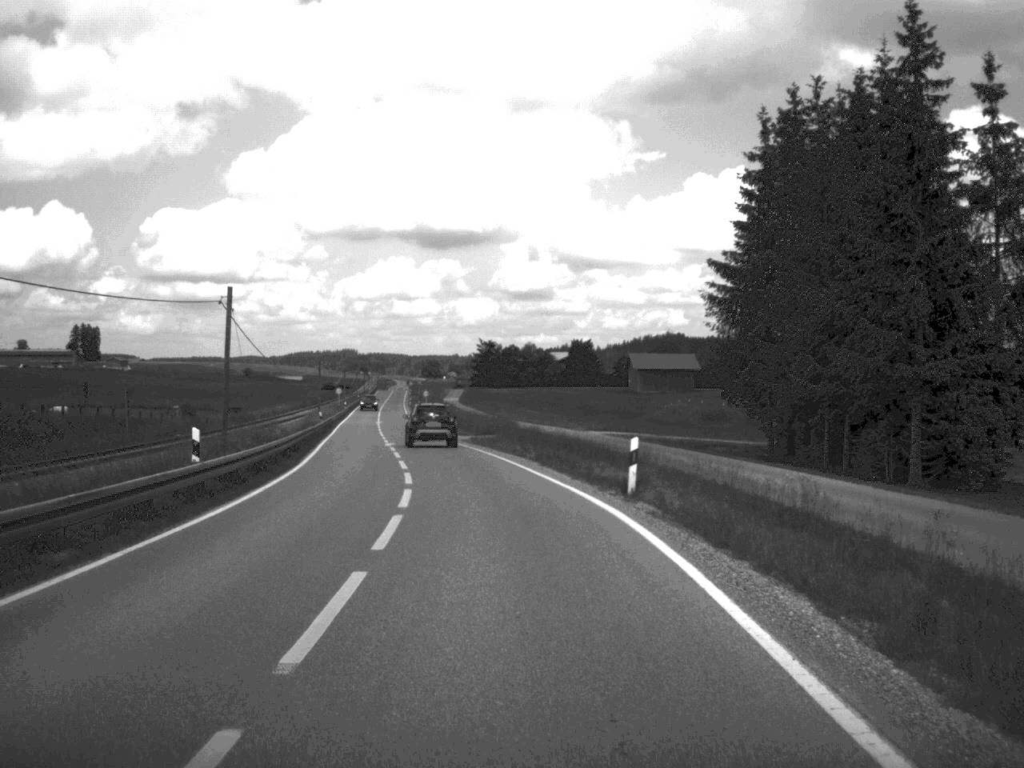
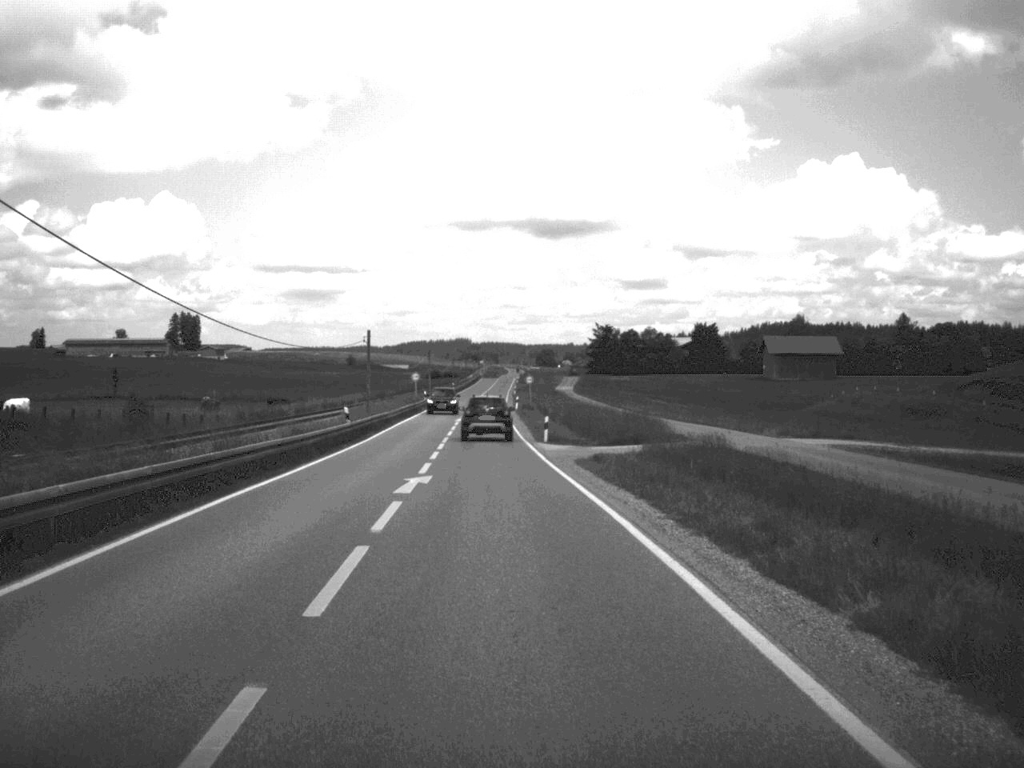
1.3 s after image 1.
(-1.4, +28.0) m; -5°
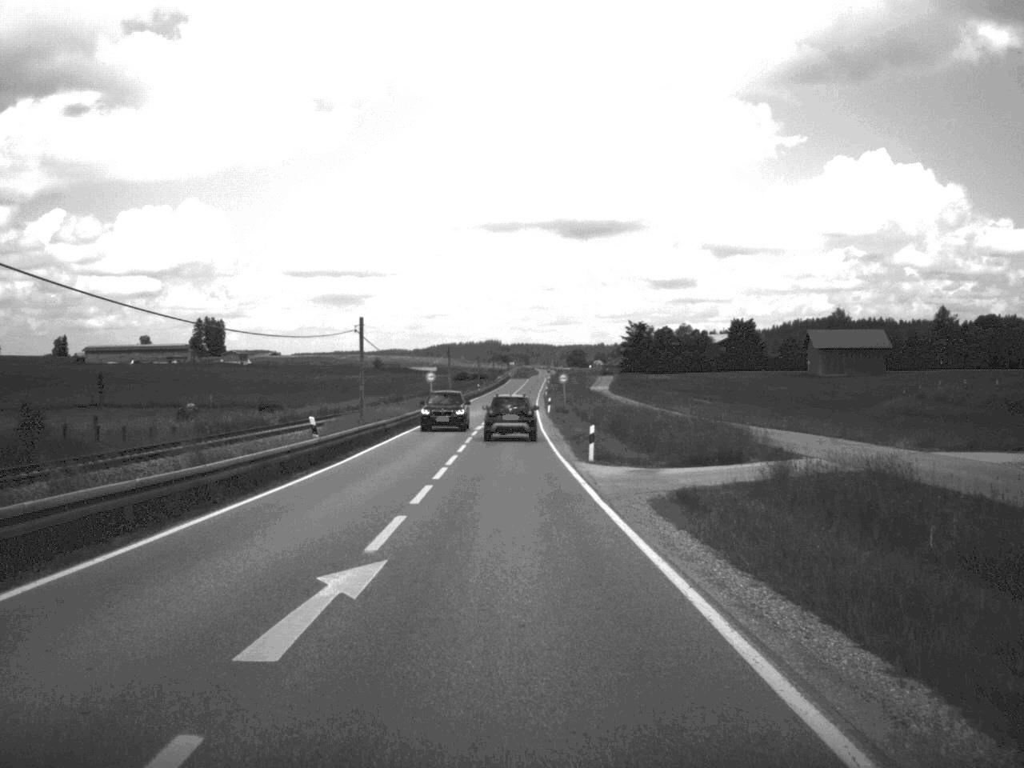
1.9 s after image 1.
(-0.2, +12.8) m; -1°
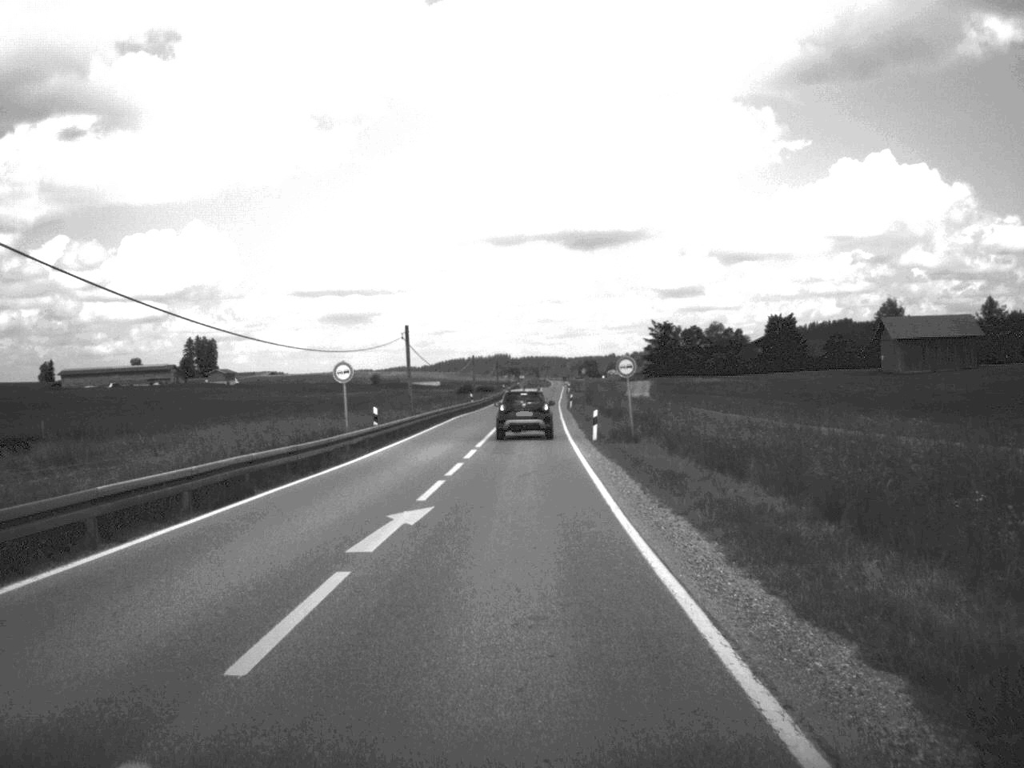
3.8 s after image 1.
(-0.4, +41.6) m; -1°
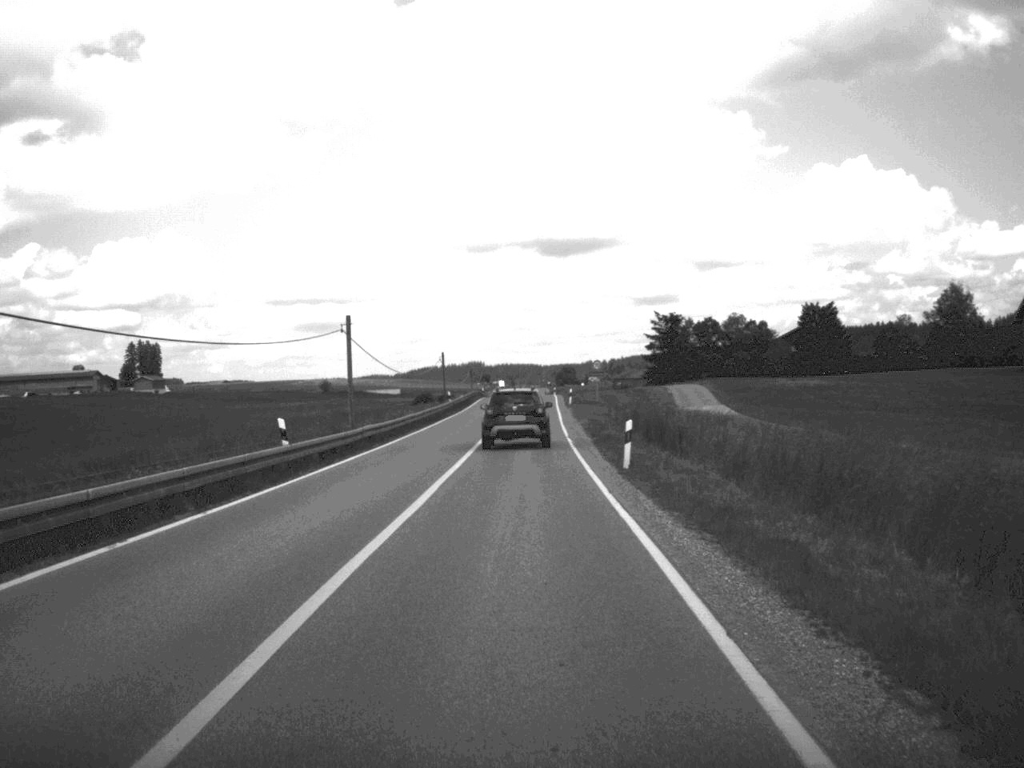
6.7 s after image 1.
(+0.4, +63.4) m; +1°
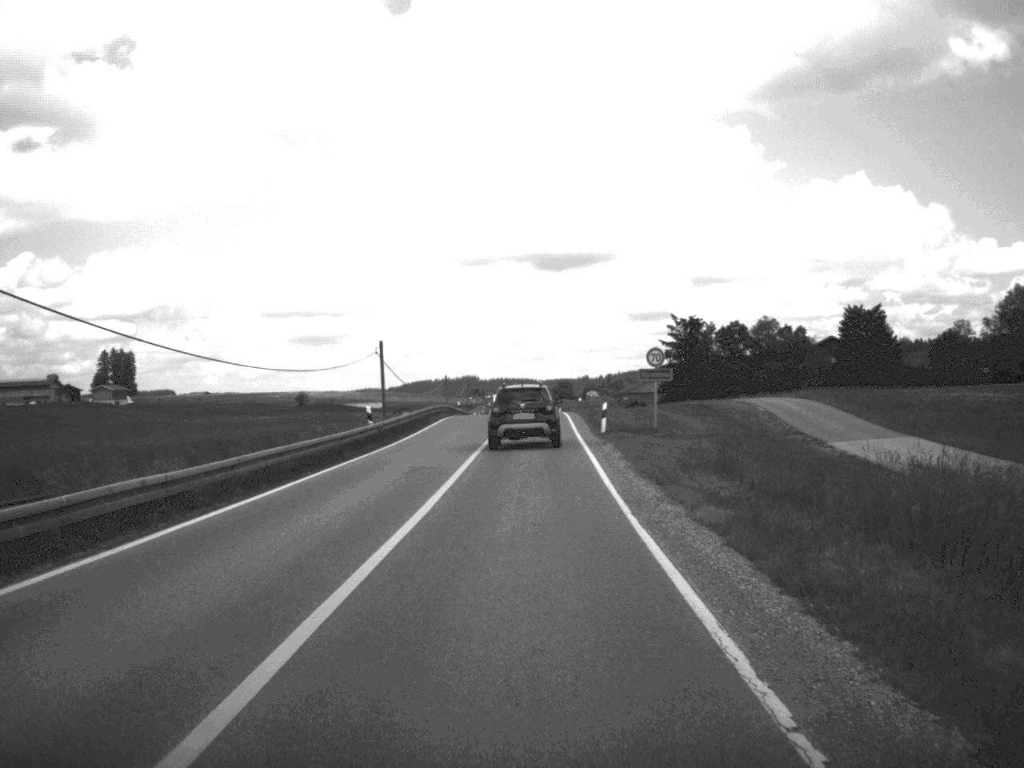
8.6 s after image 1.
(0.0, +36.1) m; 0°
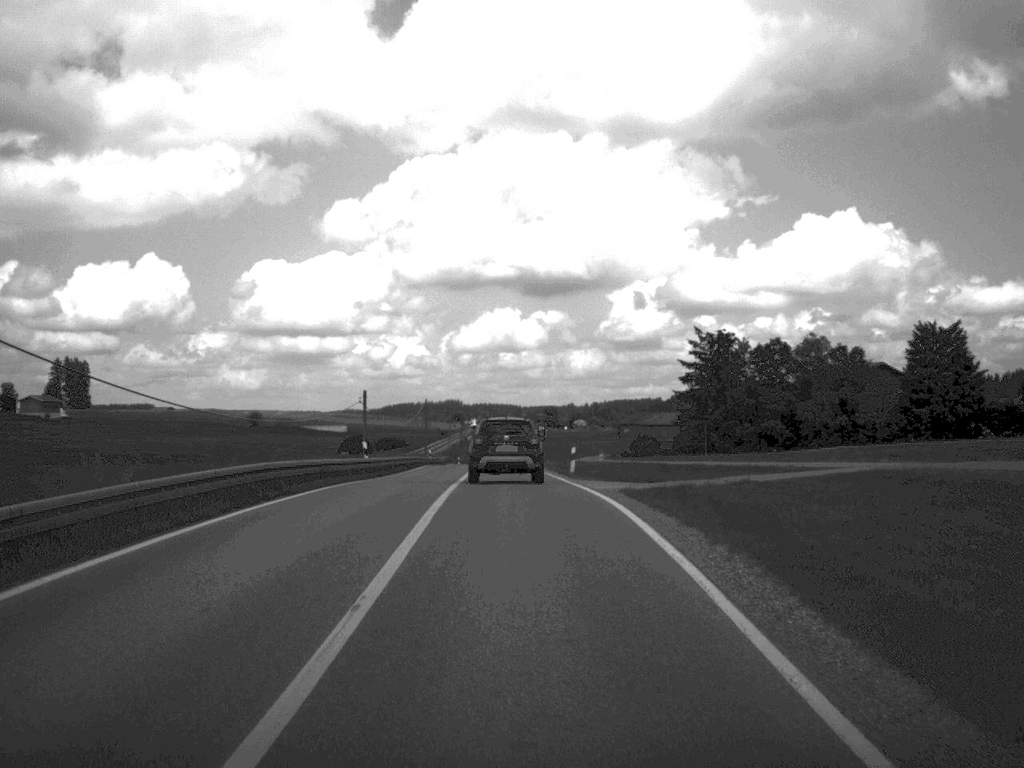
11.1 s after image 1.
(+0.2, +45.1) m; +1°
